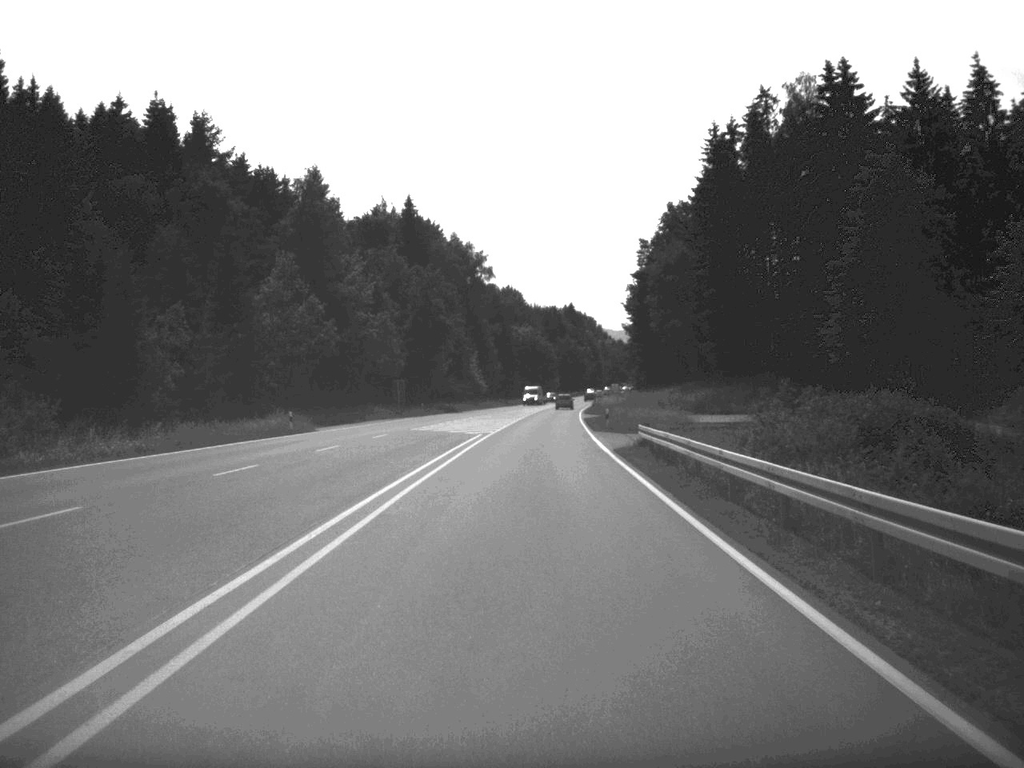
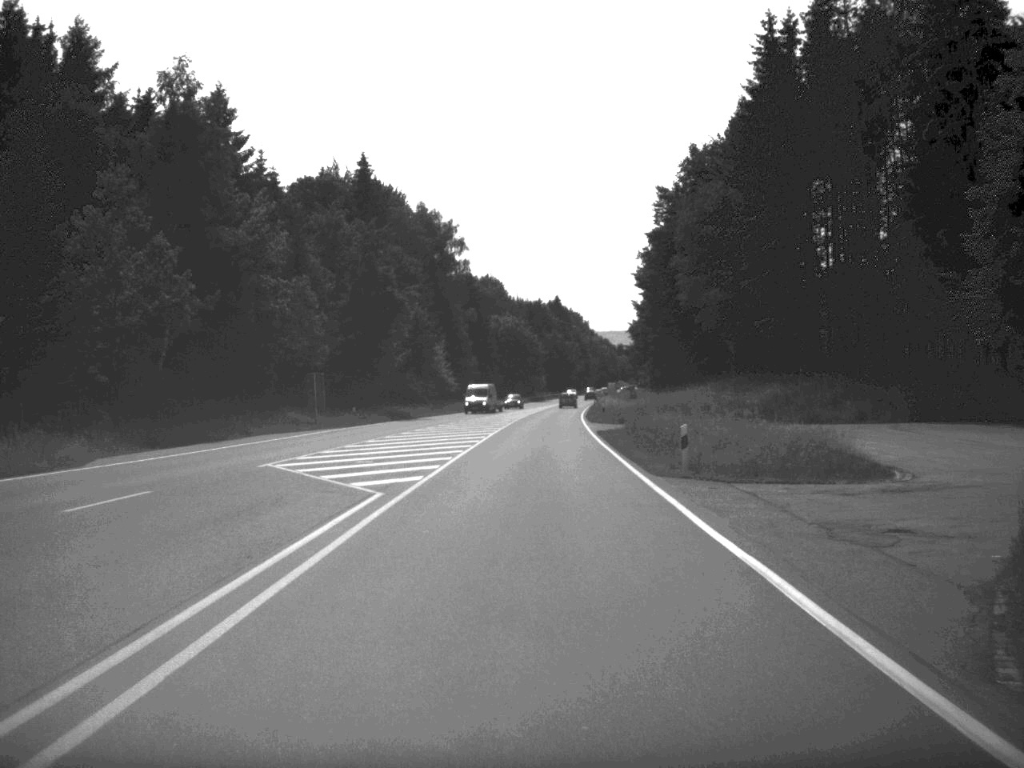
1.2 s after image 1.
(+0.2, +32.1) m; +1°
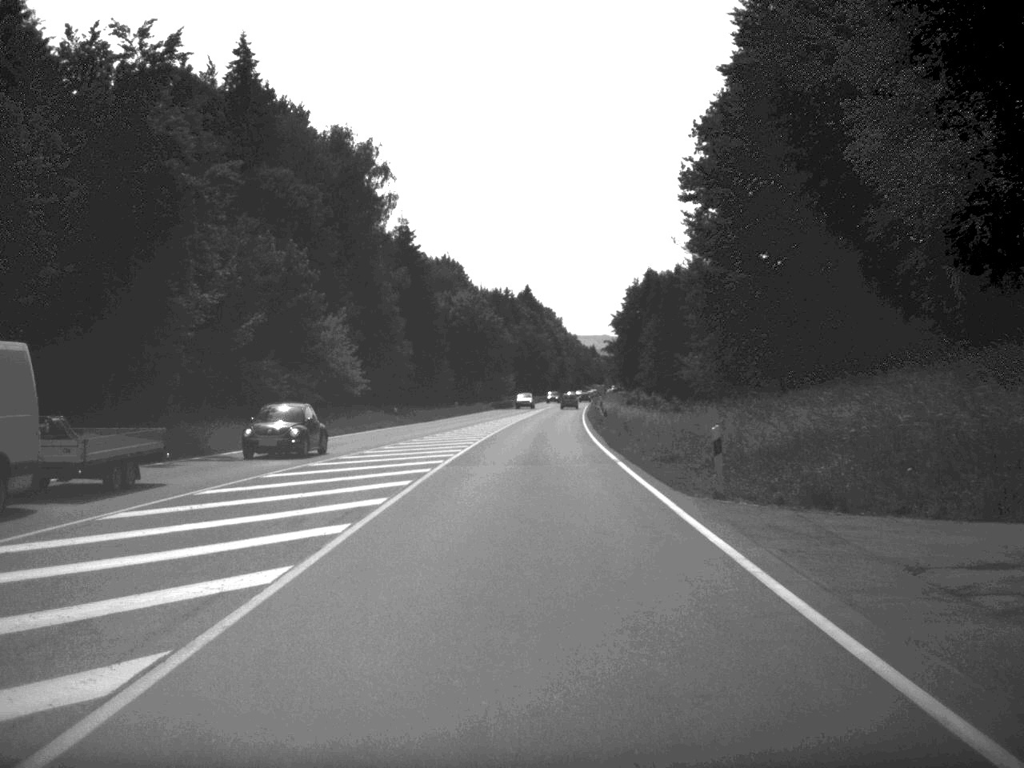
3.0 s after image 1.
(+0.6, +49.6) m; +1°
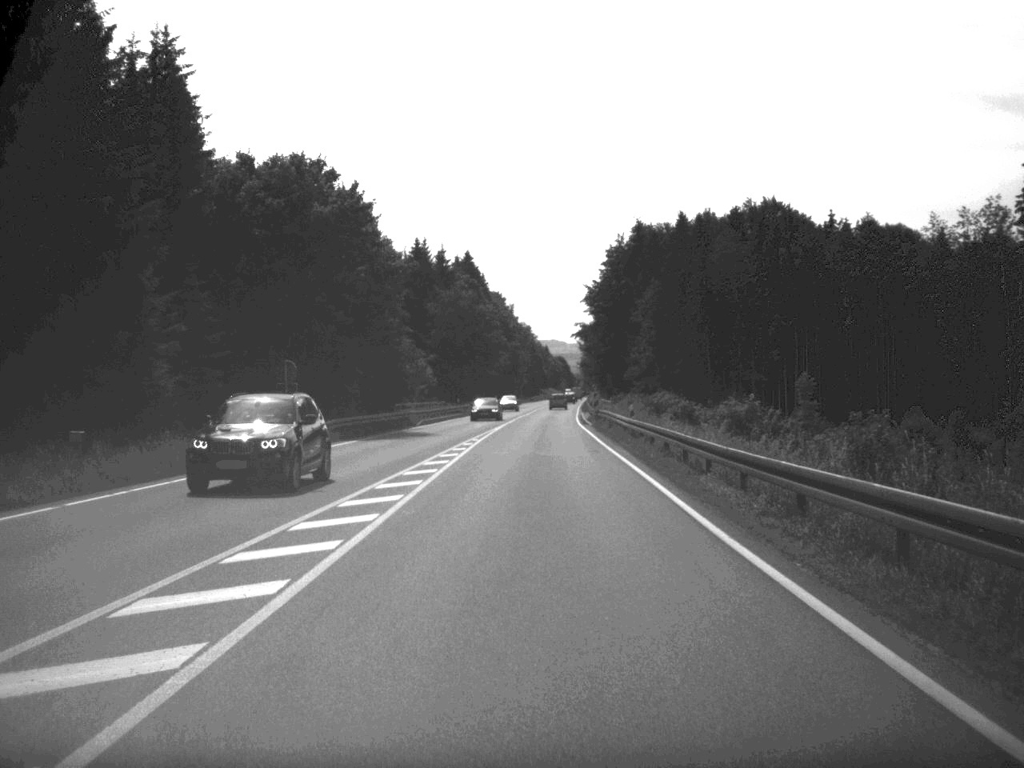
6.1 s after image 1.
(+1.6, +83.3) m; +2°
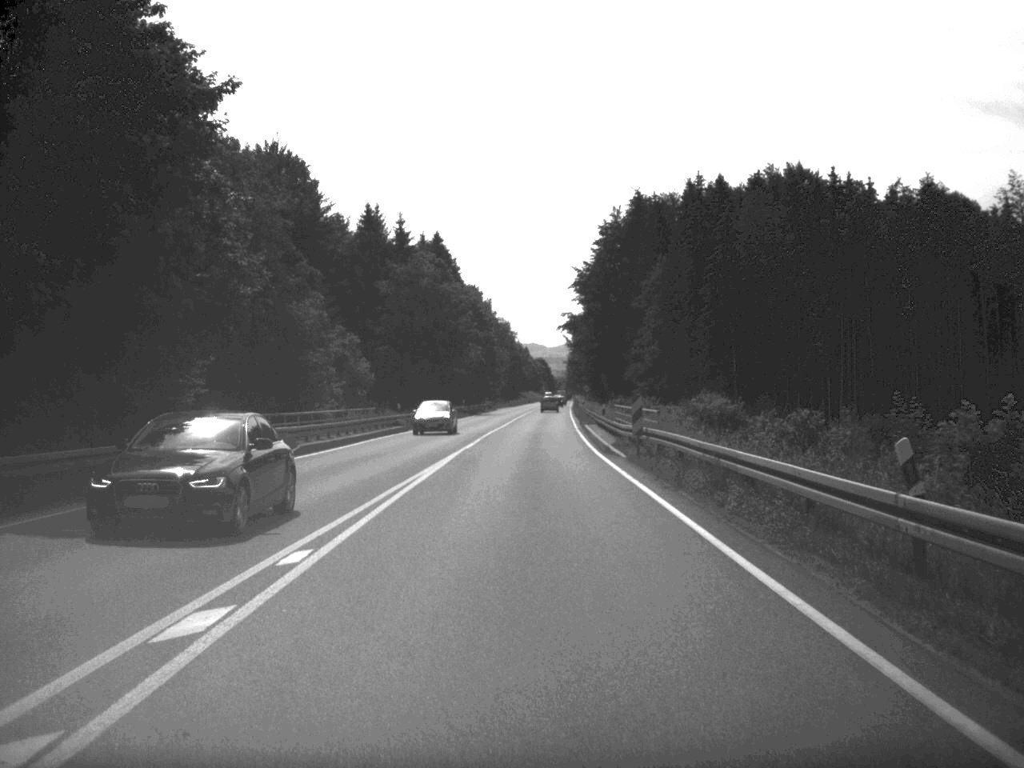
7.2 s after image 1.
(+0.3, +31.9) m; +1°
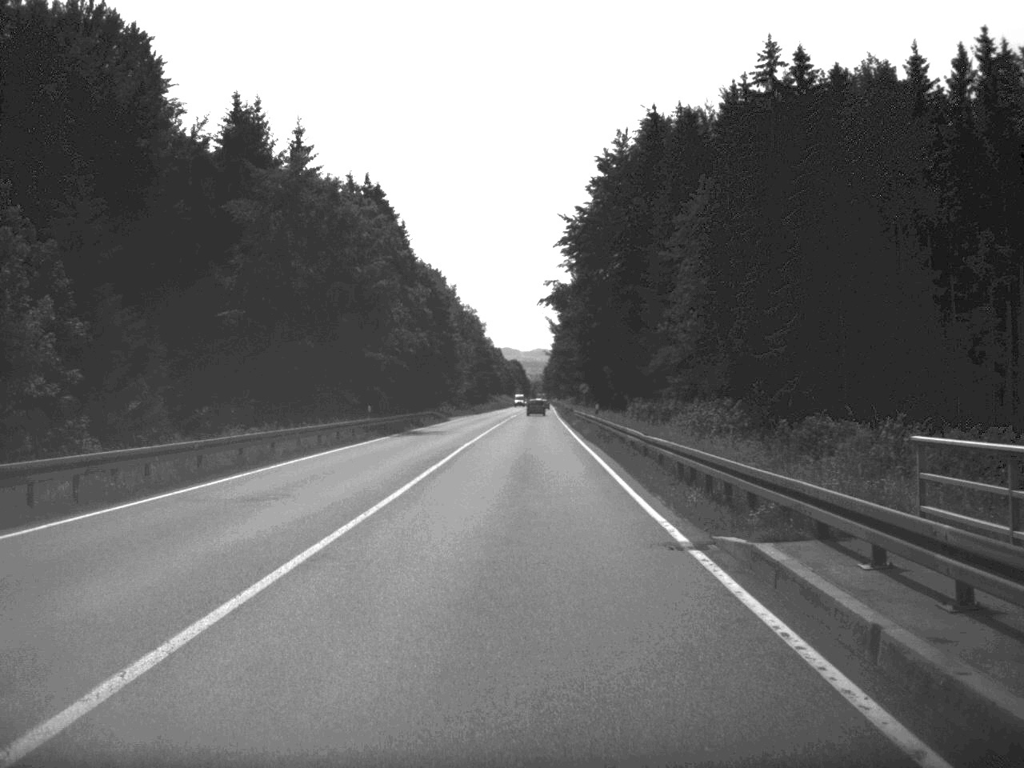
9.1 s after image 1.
(+0.5, +49.9) m; +1°
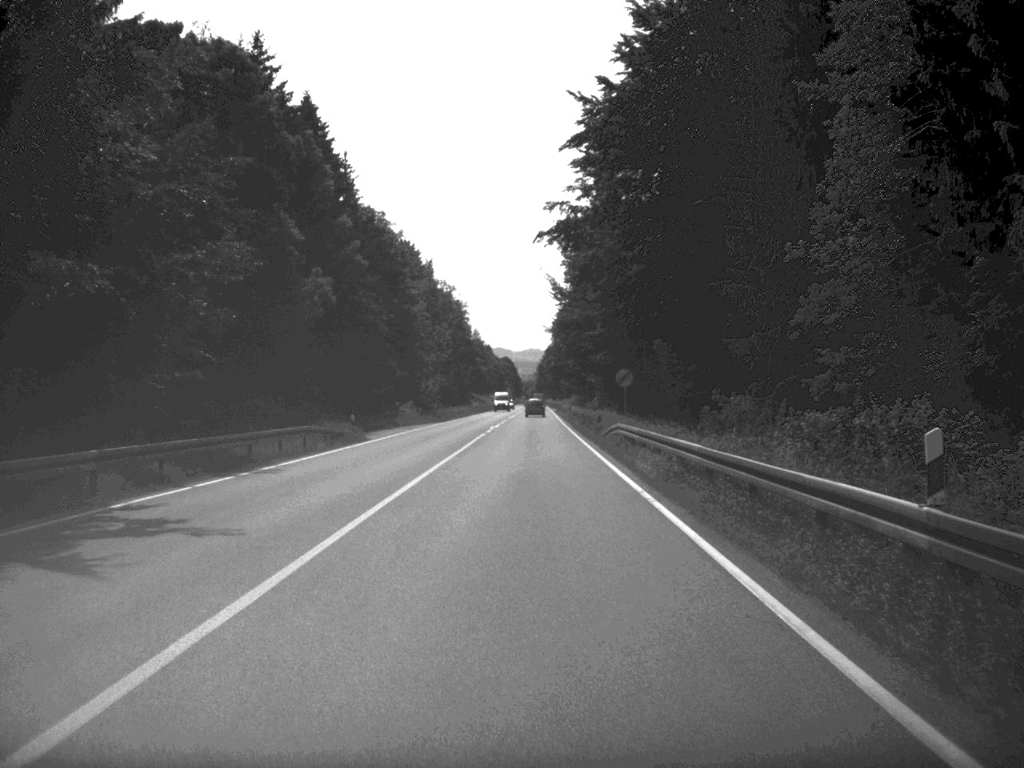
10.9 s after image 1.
(+0.1, +46.7) m; 0°
